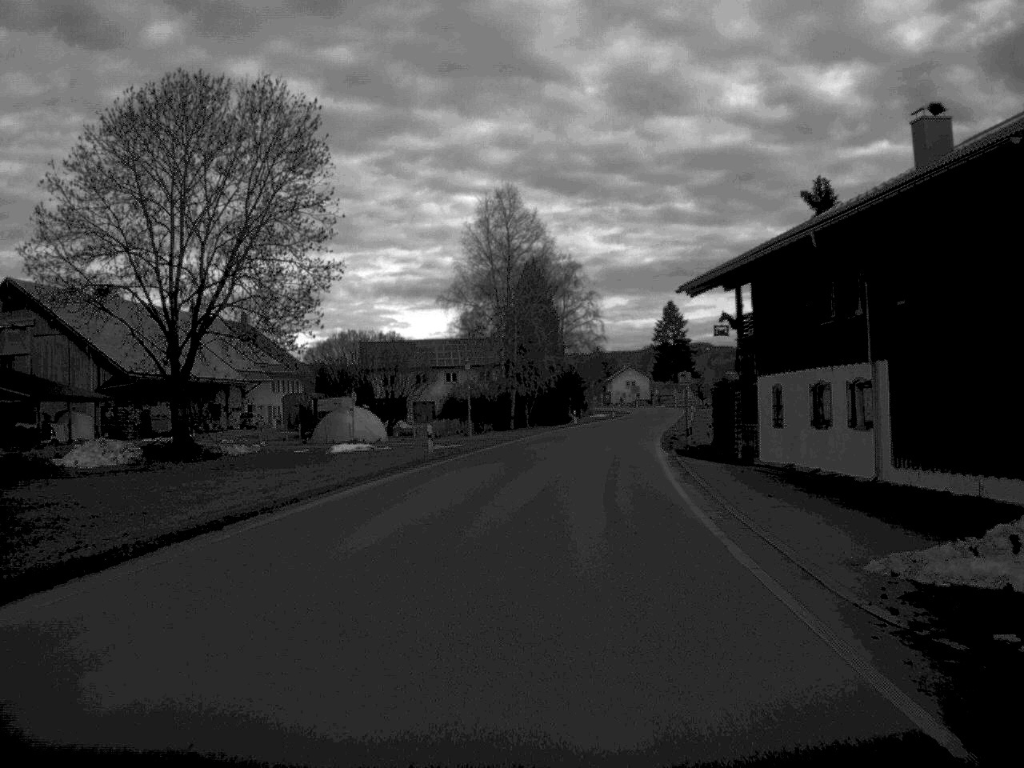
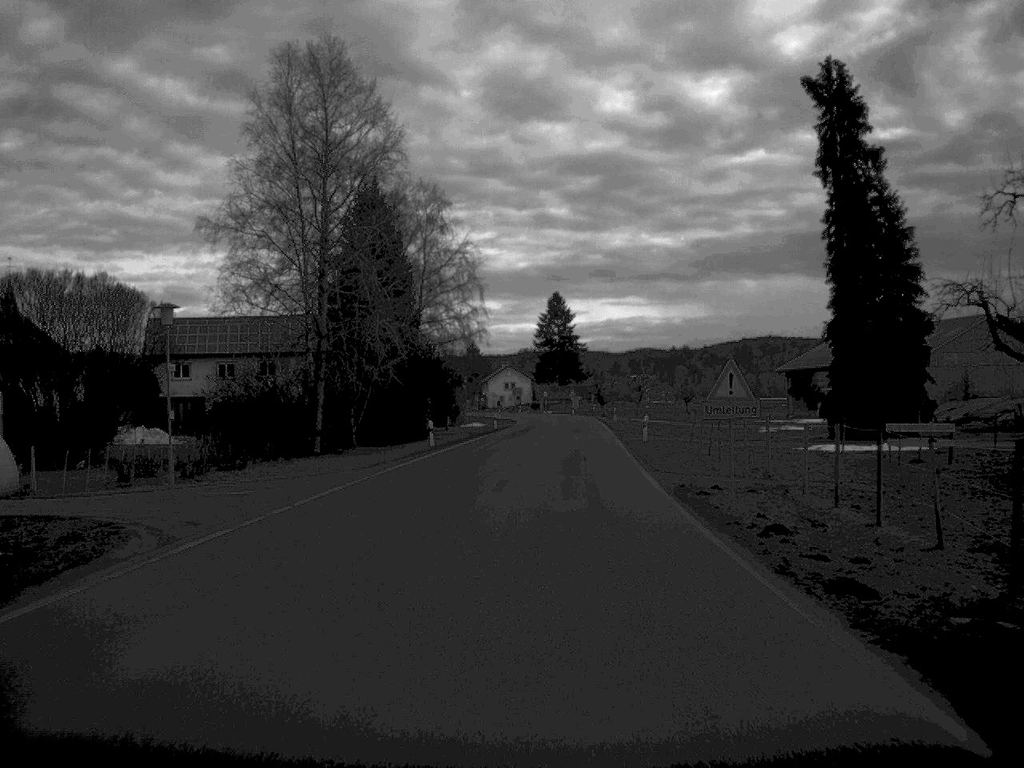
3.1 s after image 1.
(+2.0, +40.6) m; +5°
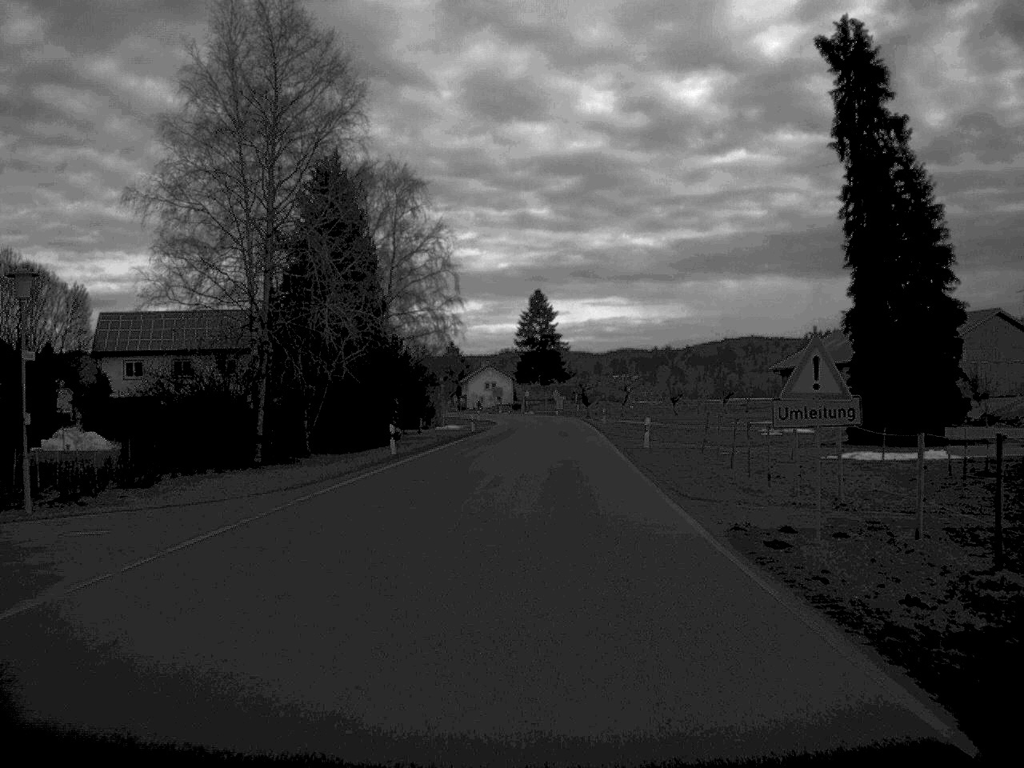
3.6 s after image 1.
(+0.1, +7.8) m; +1°
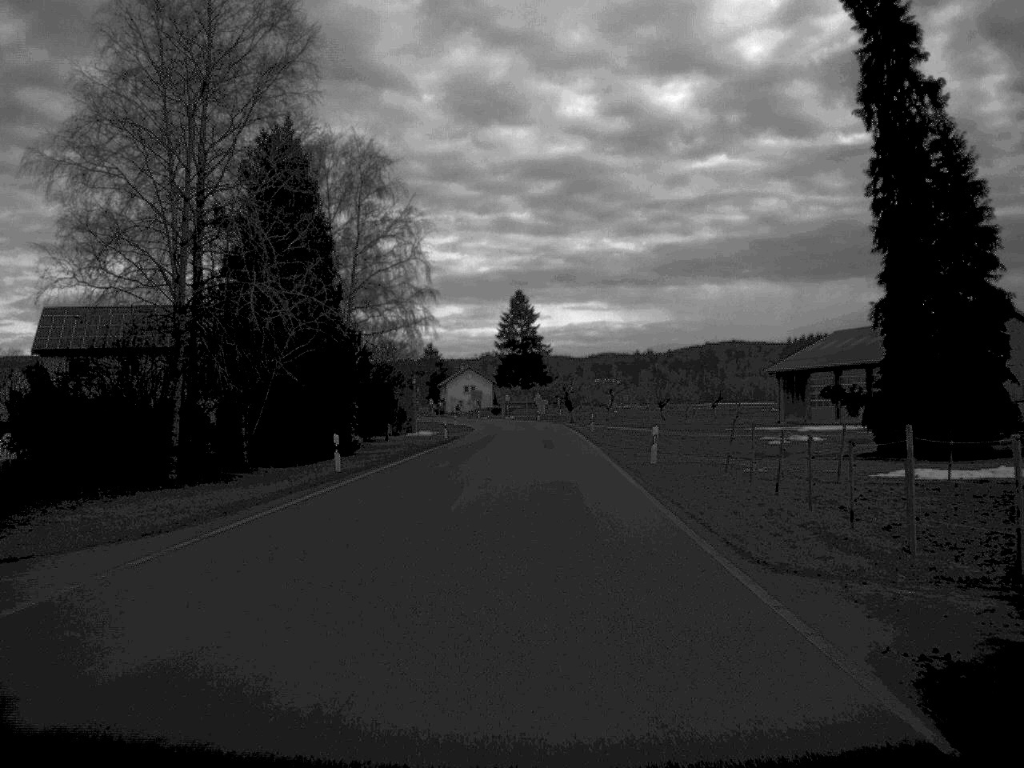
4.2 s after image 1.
(+0.1, +8.2) m; +1°
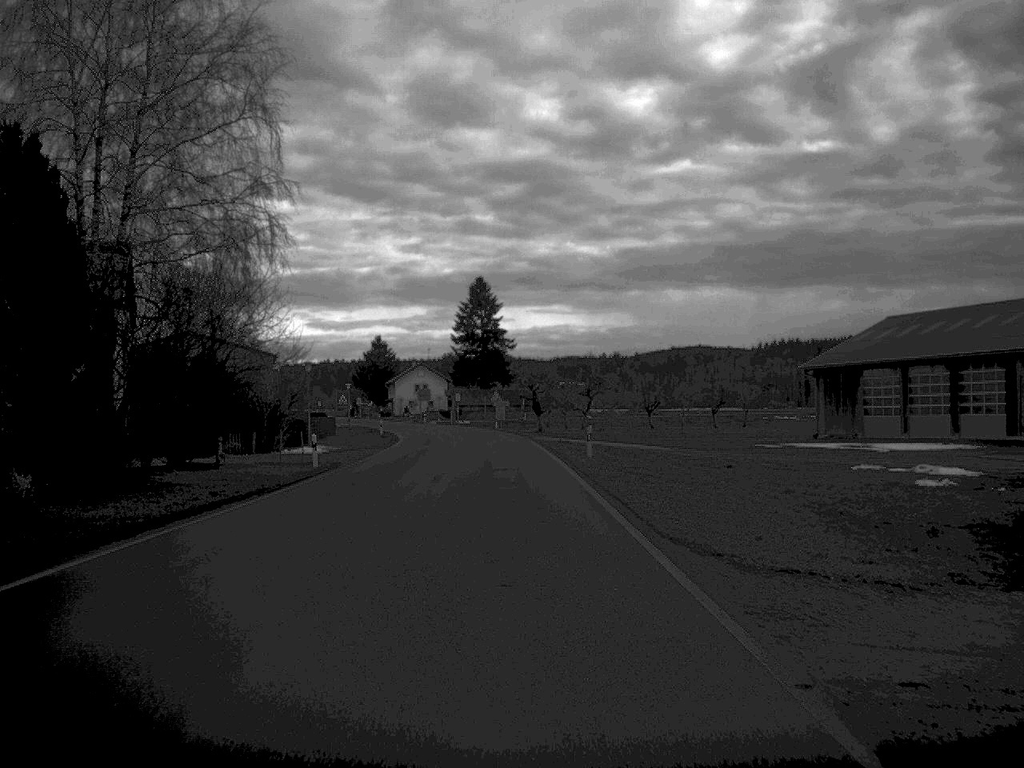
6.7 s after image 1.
(+0.6, +33.0) m; +1°
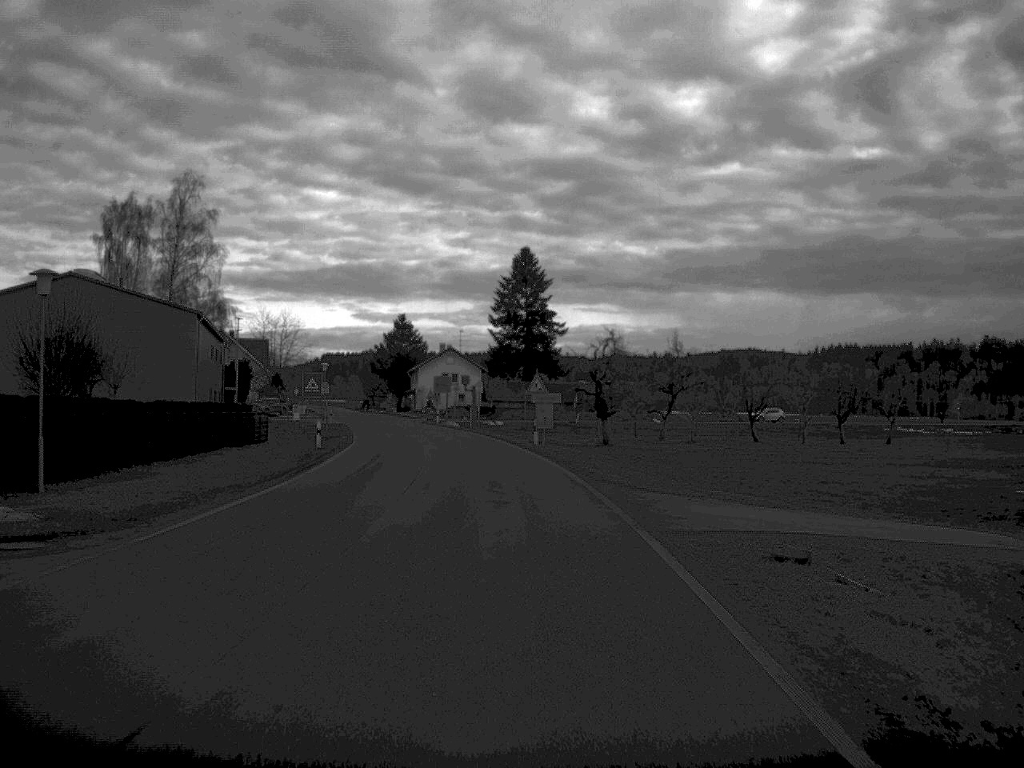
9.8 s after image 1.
(-0.7, +40.8) m; -2°
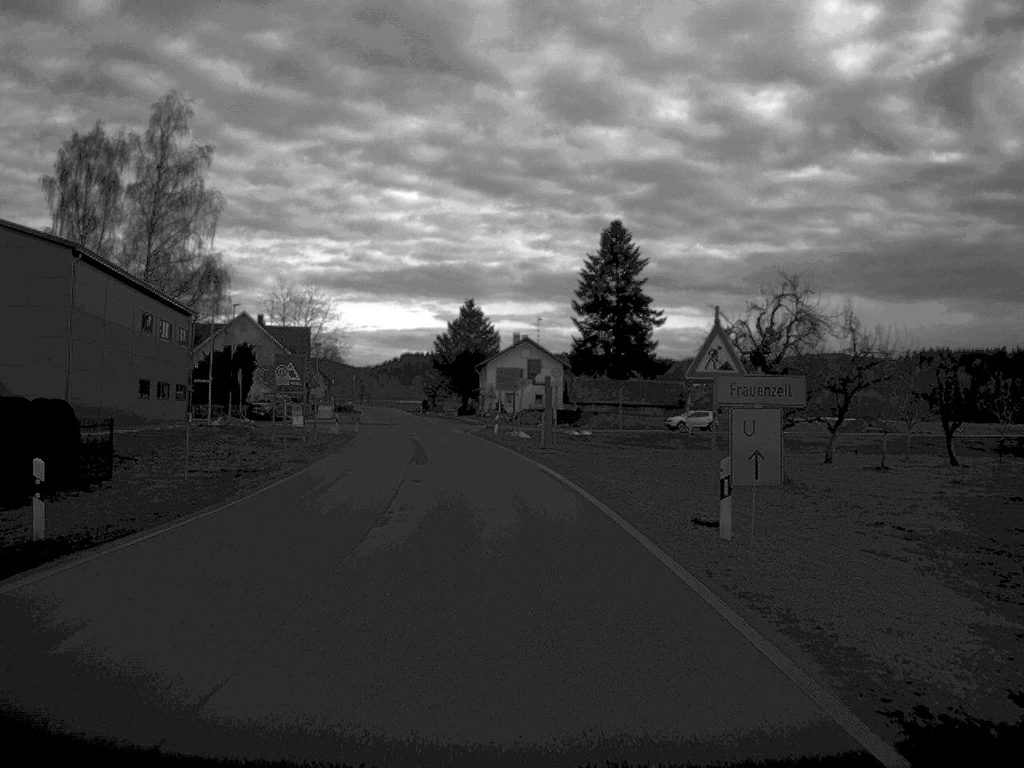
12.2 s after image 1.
(-0.9, +32.0) m; -4°
